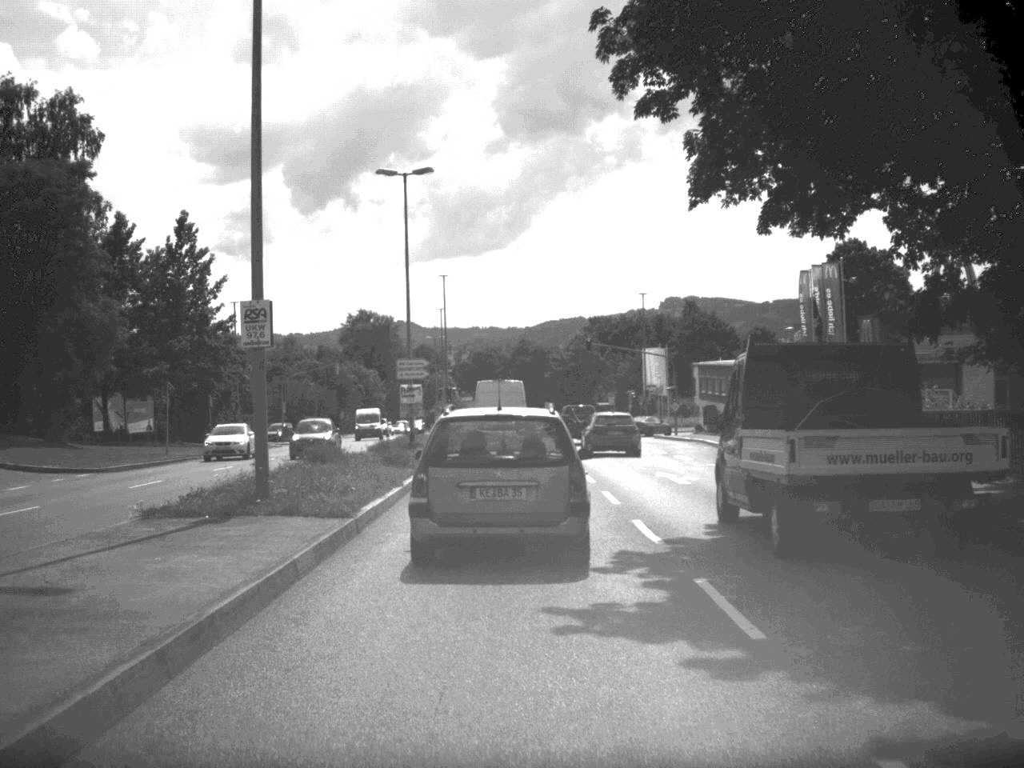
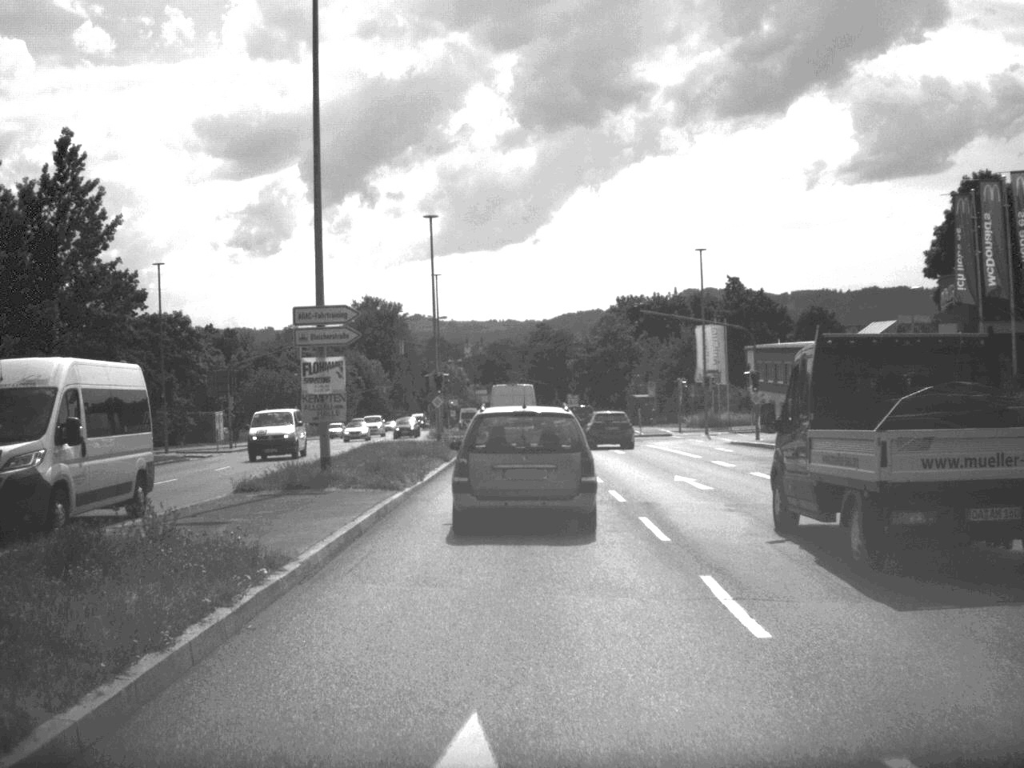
(-0.2, +23.2) m; -1°
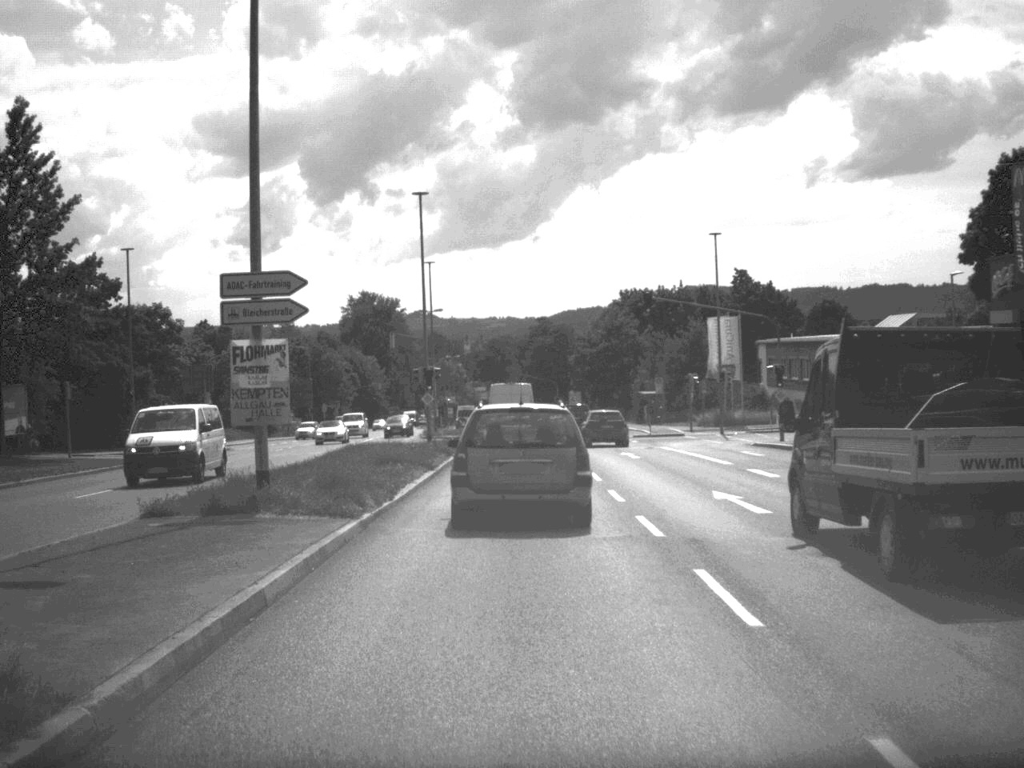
(0.0, +5.6) m; 0°
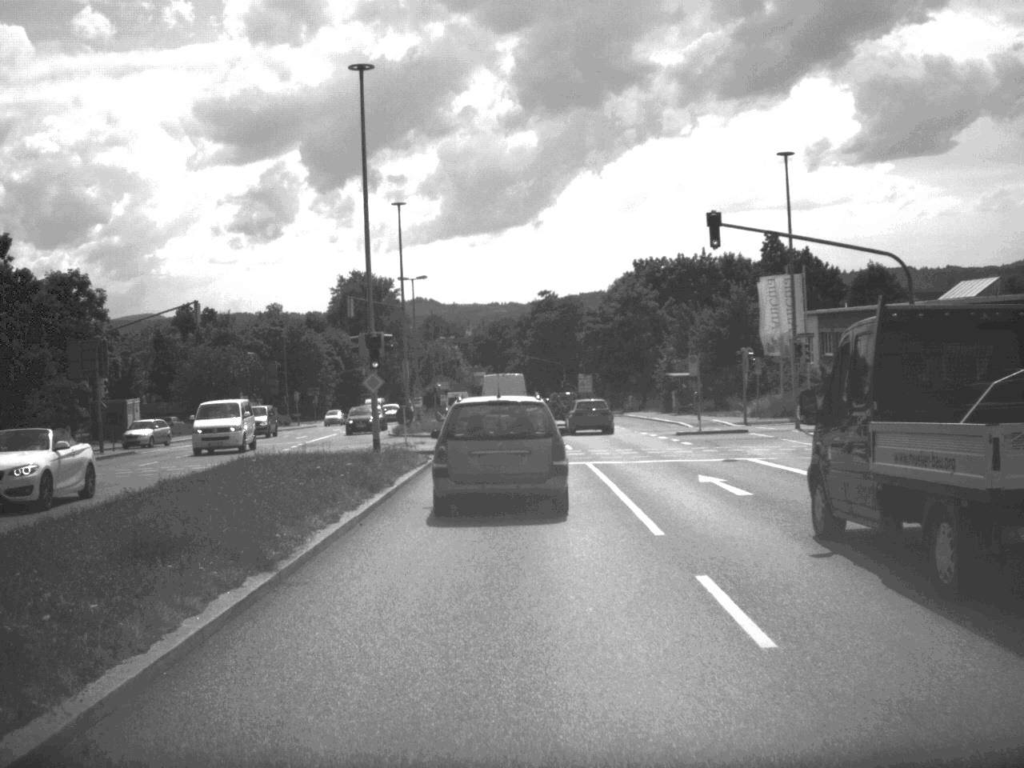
(0.0, +18.3) m; 0°
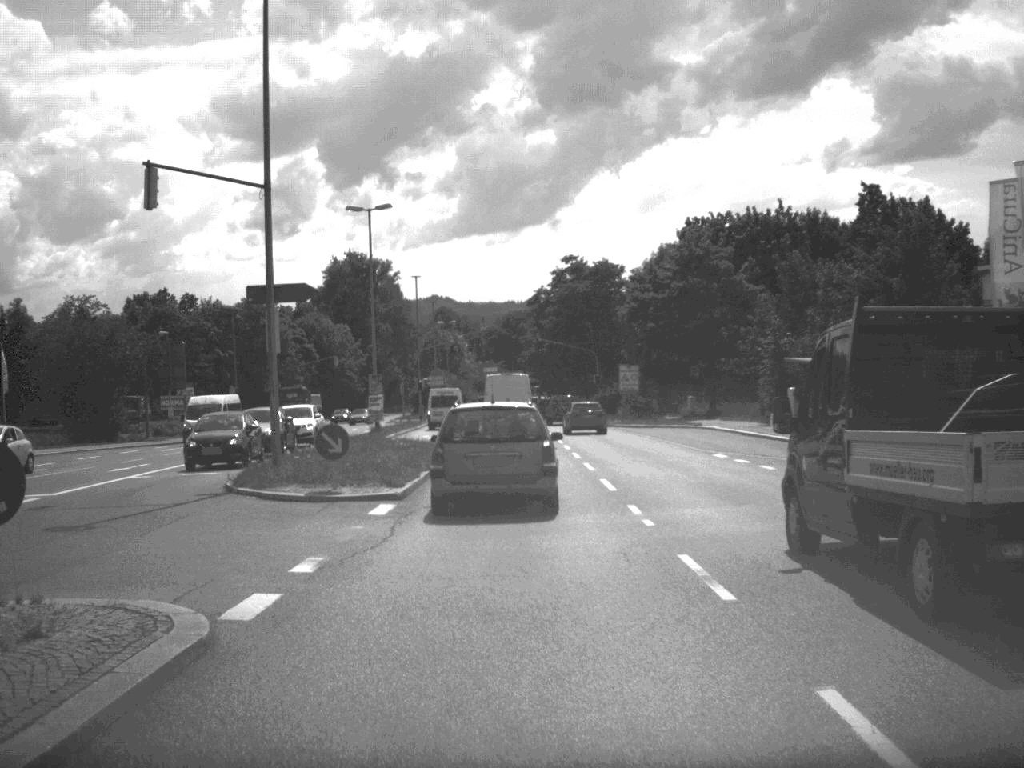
(-0.2, +32.8) m; -1°
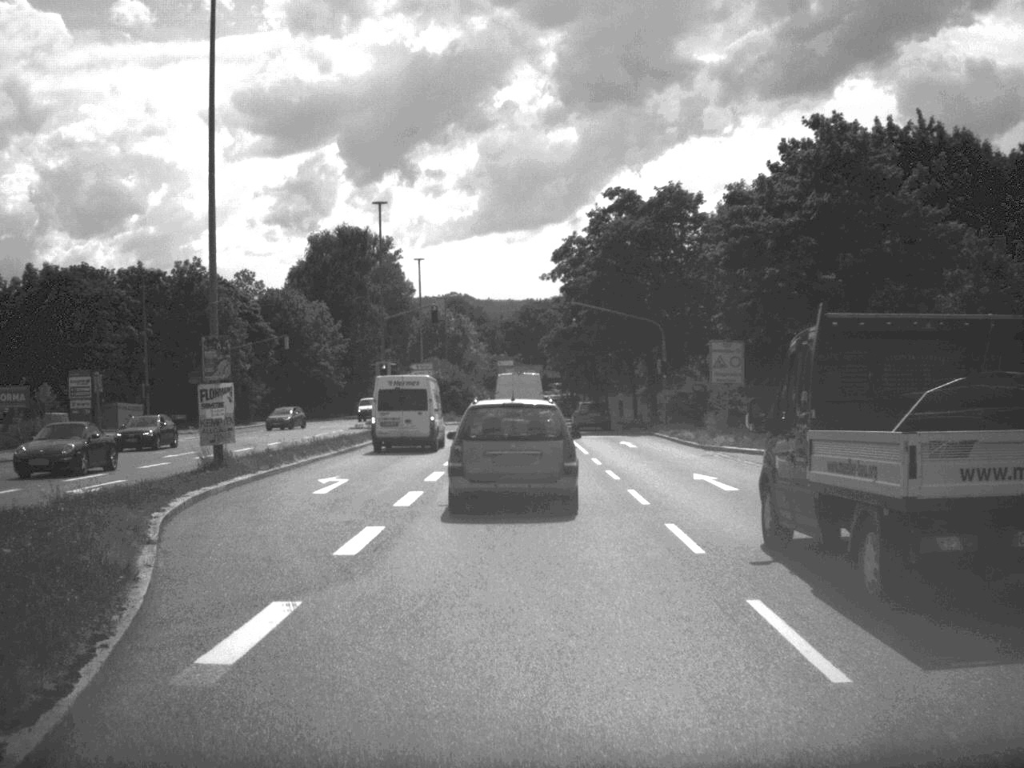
(-0.3, +32.3) m; -1°
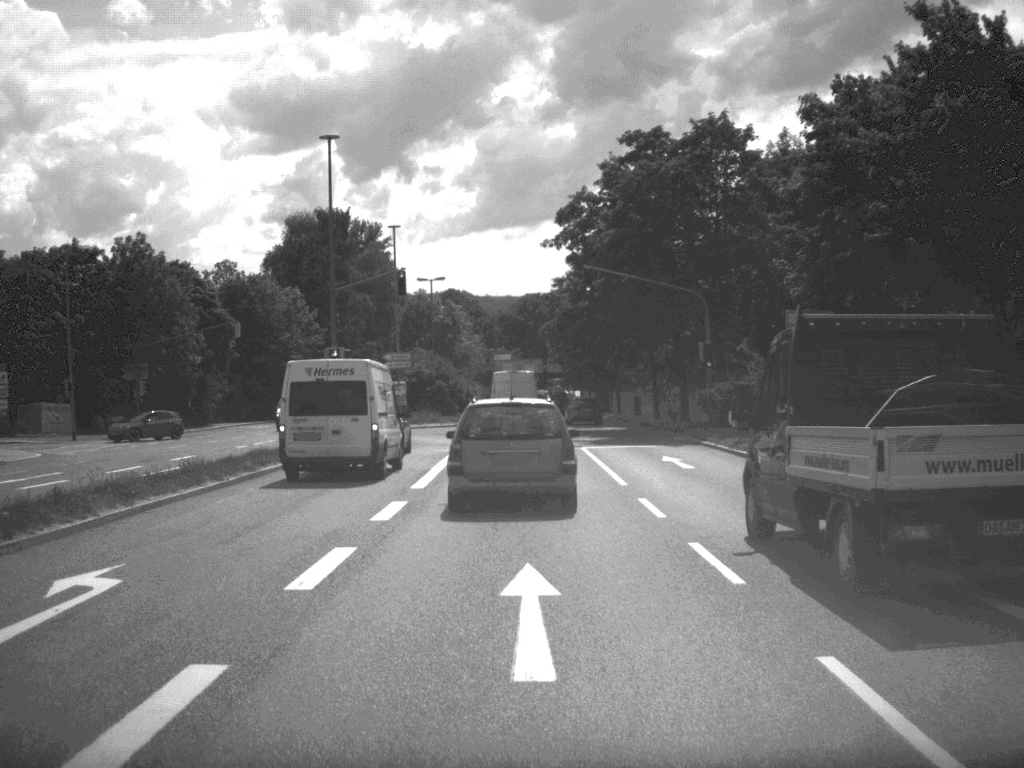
(0.0, +14.0) m; 0°
